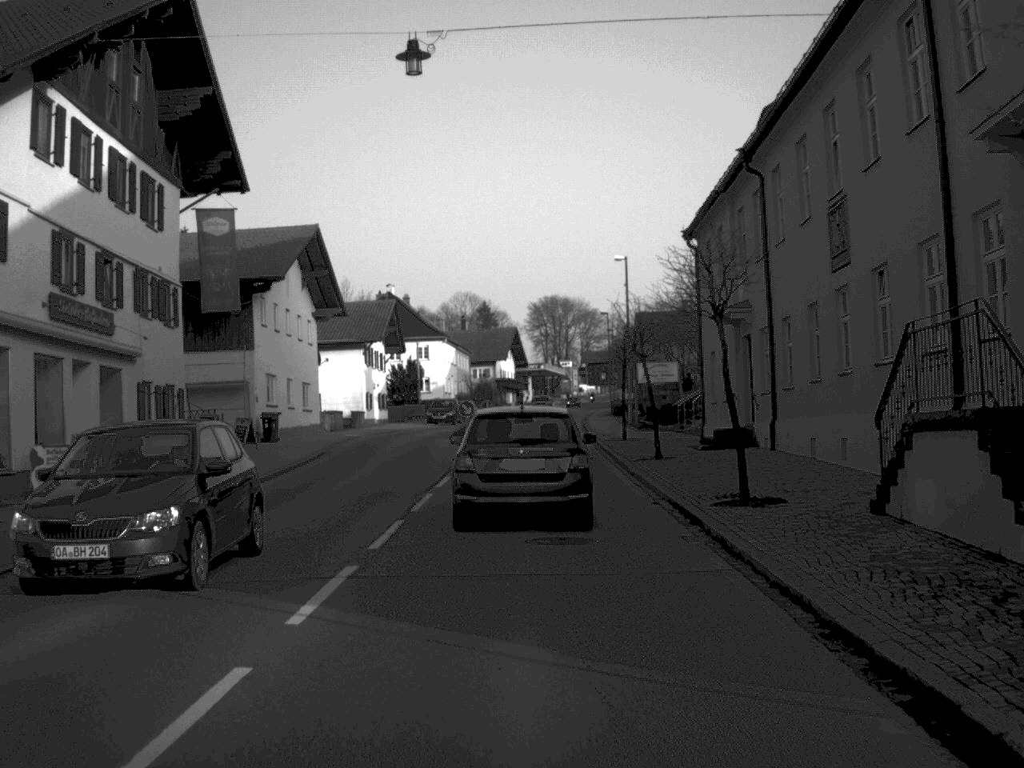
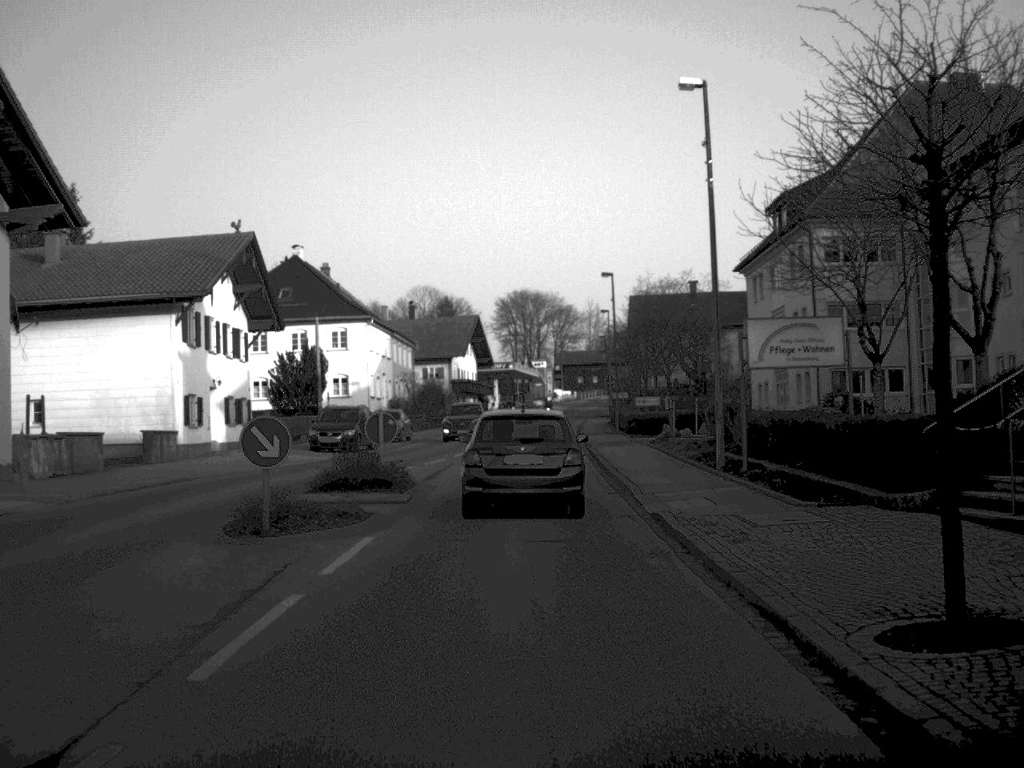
(+0.4, +33.2) m; +1°
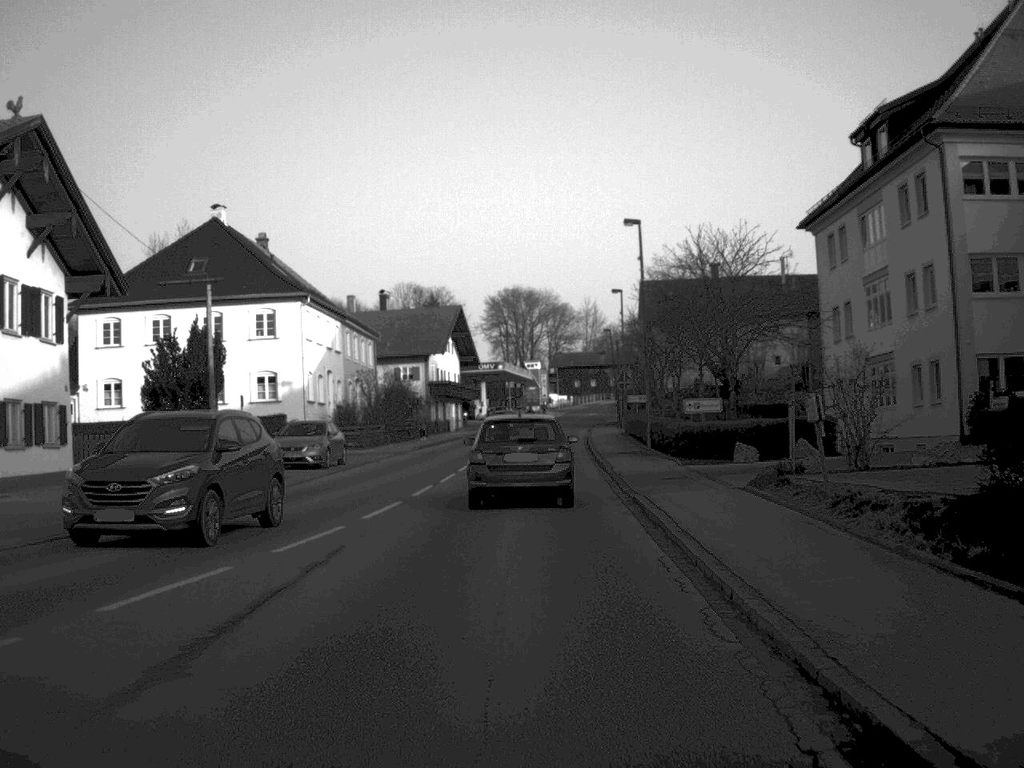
(+0.1, +19.1) m; 0°
